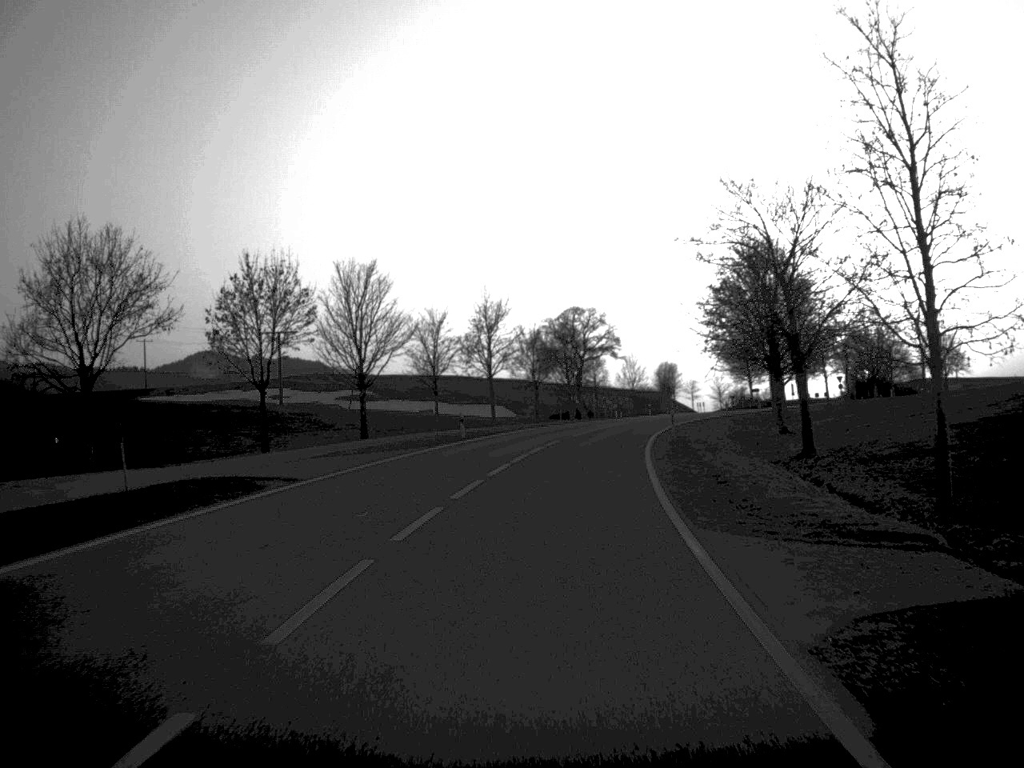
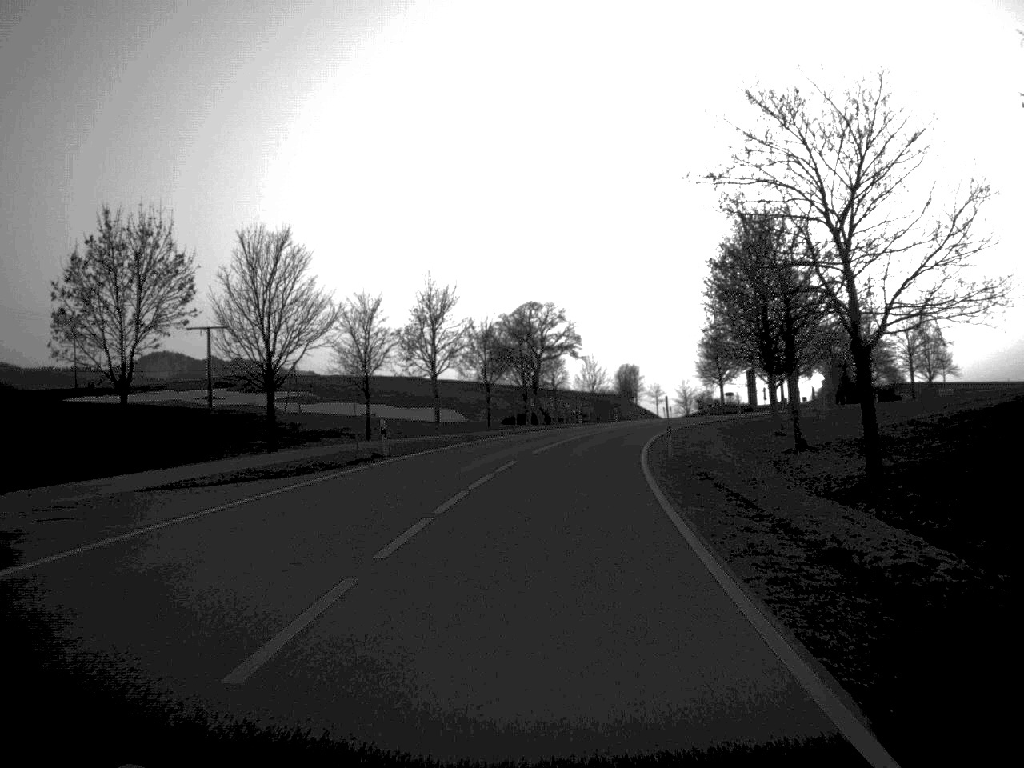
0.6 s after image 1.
(+0.2, +12.4) m; +2°
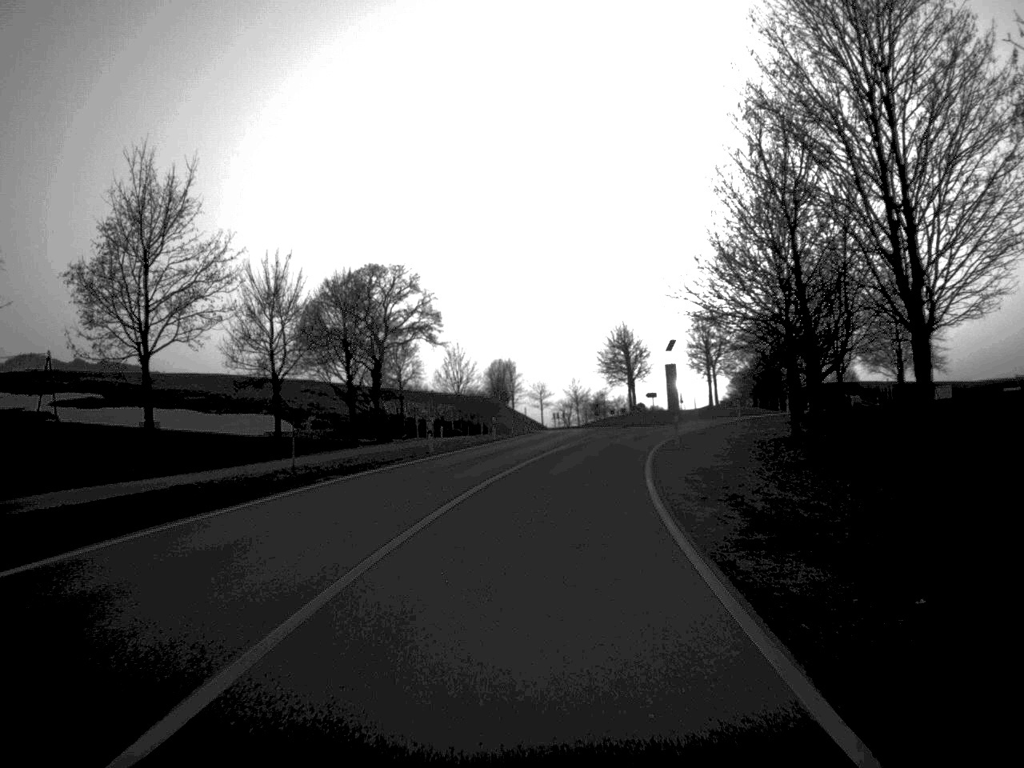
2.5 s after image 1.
(+2.0, +37.9) m; +6°
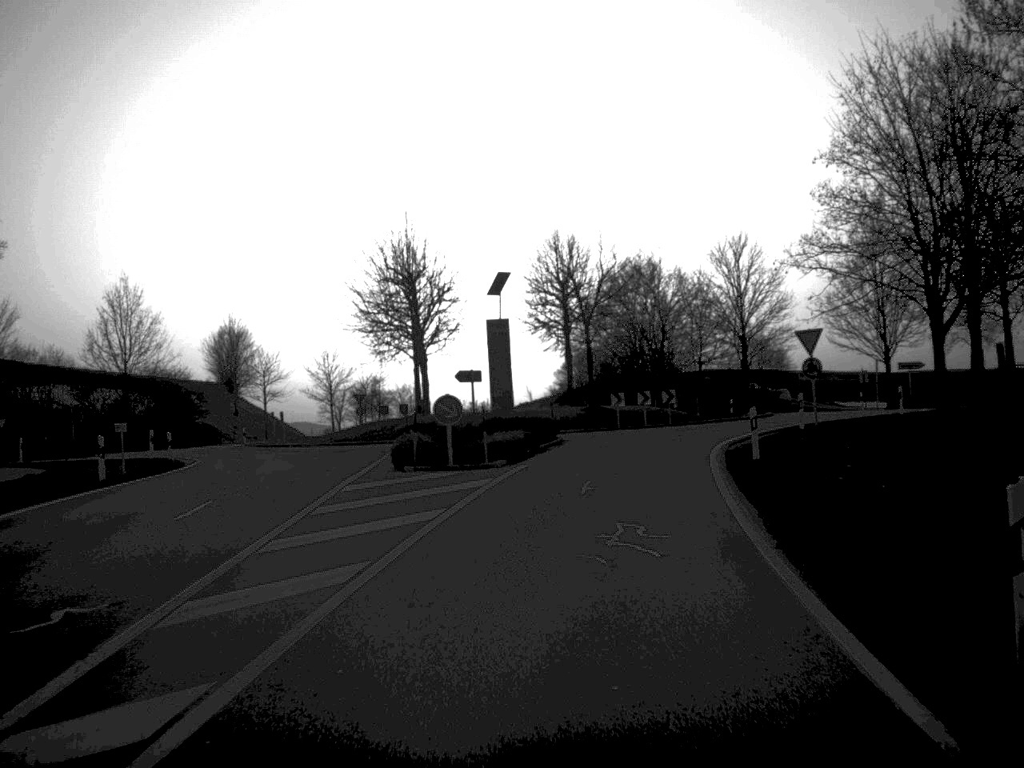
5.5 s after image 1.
(+4.2, +53.5) m; +10°
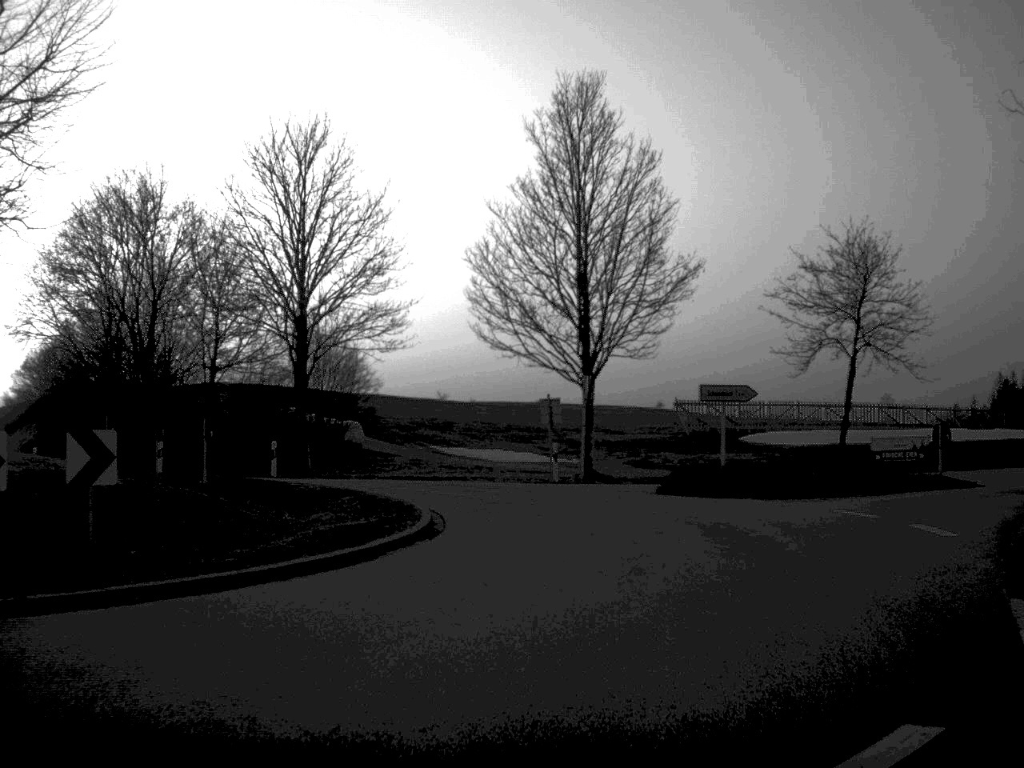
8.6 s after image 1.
(+4.5, +35.9) m; +23°
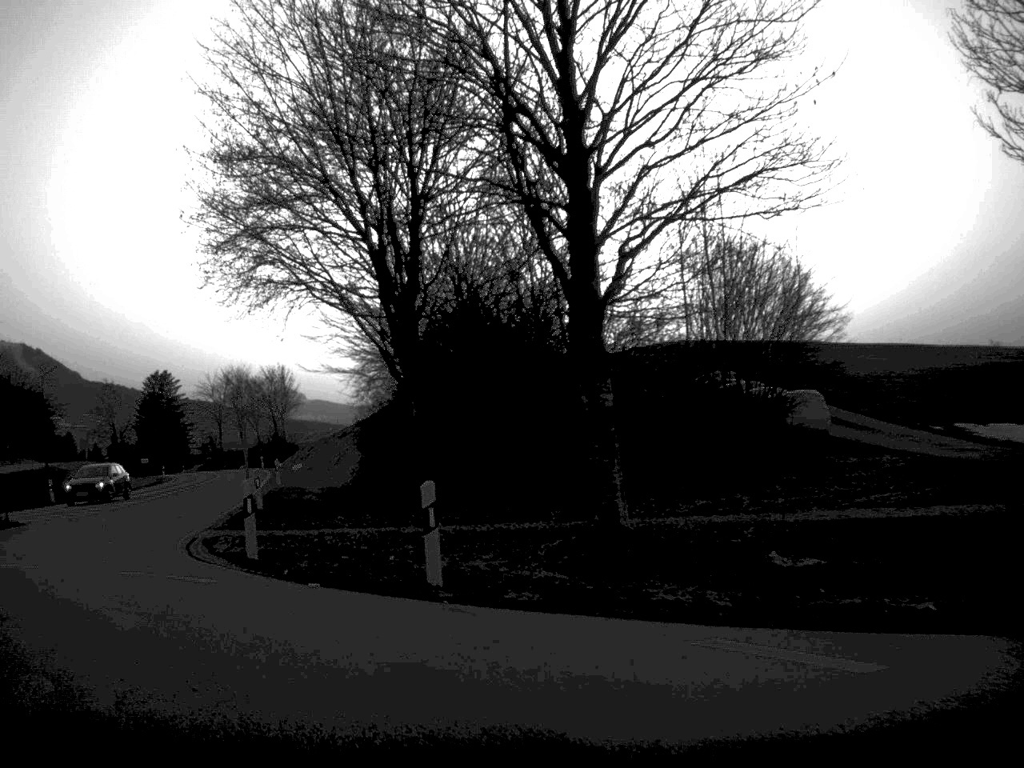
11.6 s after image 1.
(-0.8, +23.4) m; -27°
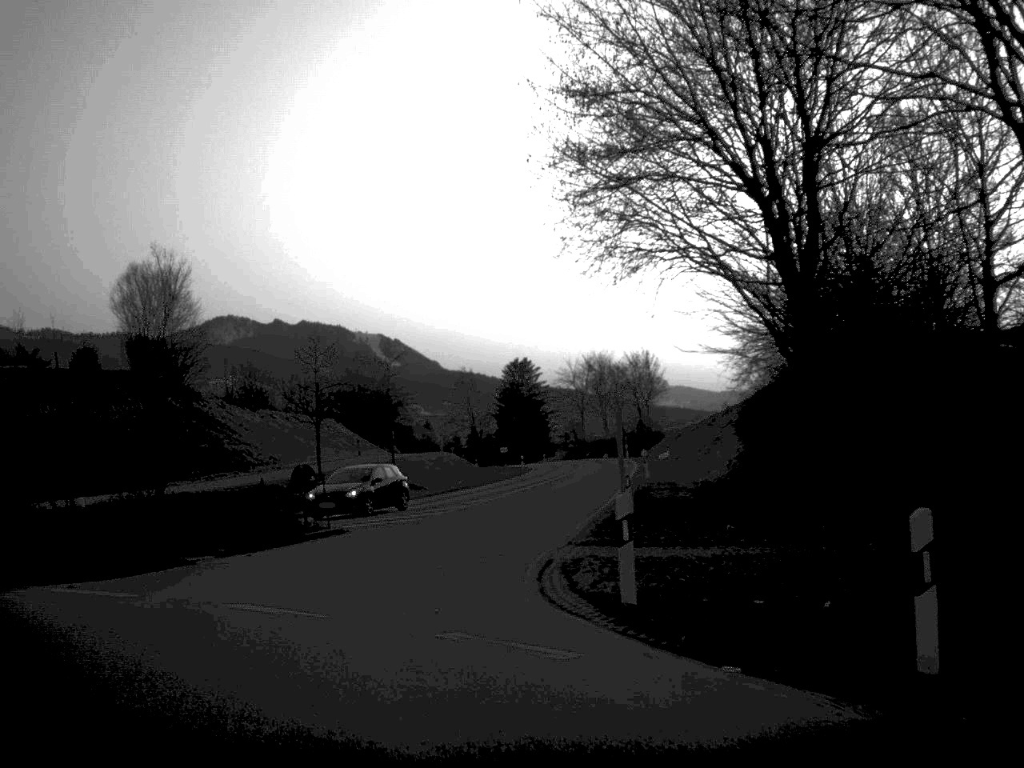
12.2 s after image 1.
(-0.6, +4.5) m; -16°
